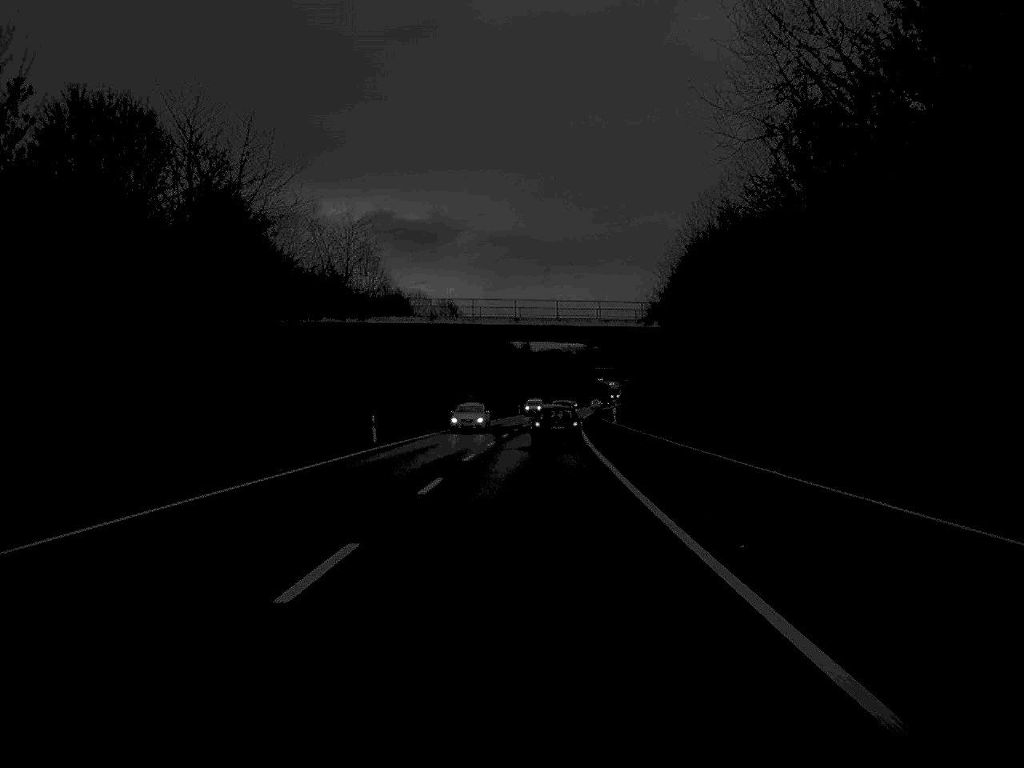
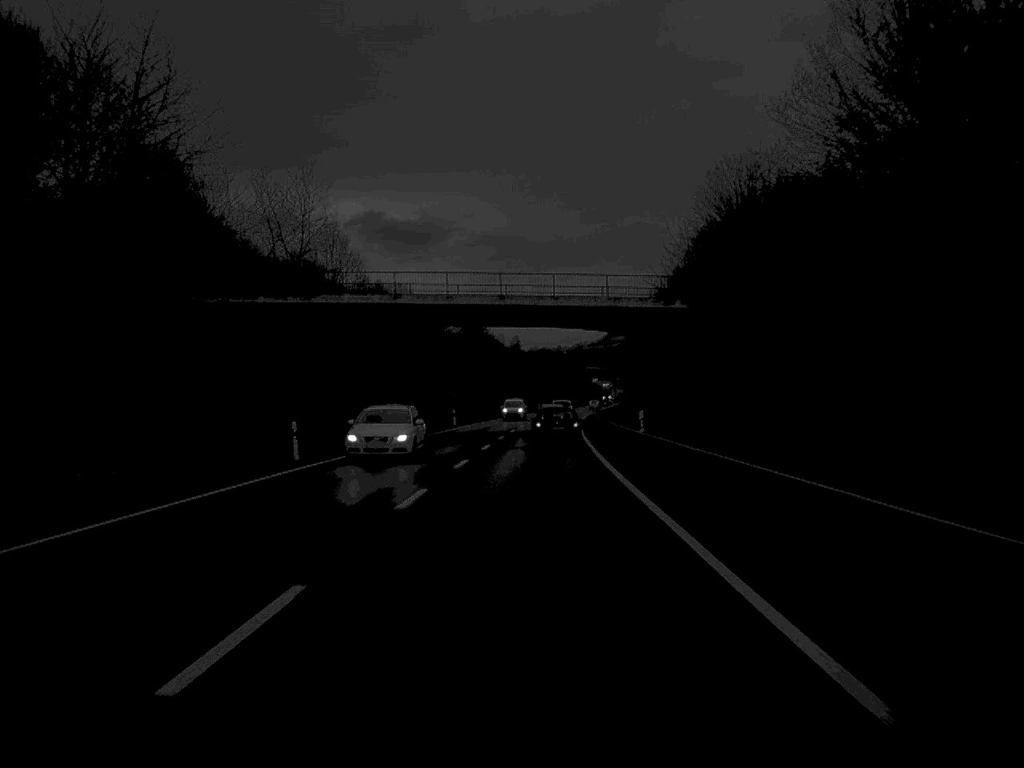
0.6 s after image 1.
(+0.1, +15.3) m; 0°
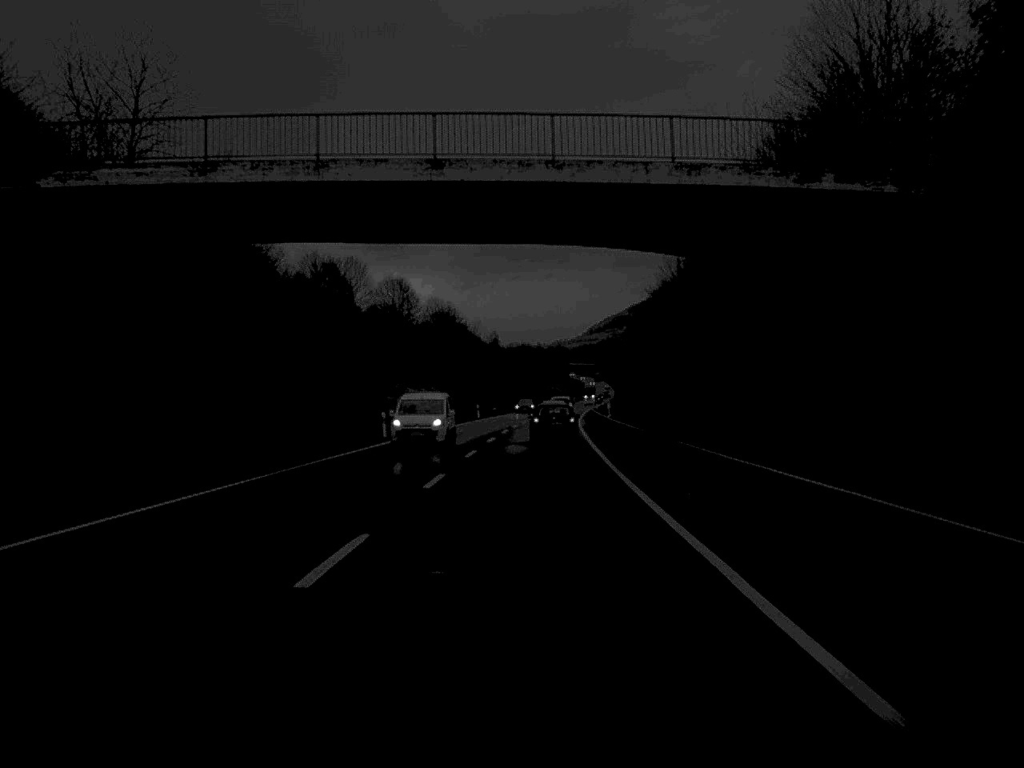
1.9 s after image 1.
(+0.3, +32.0) m; +1°
